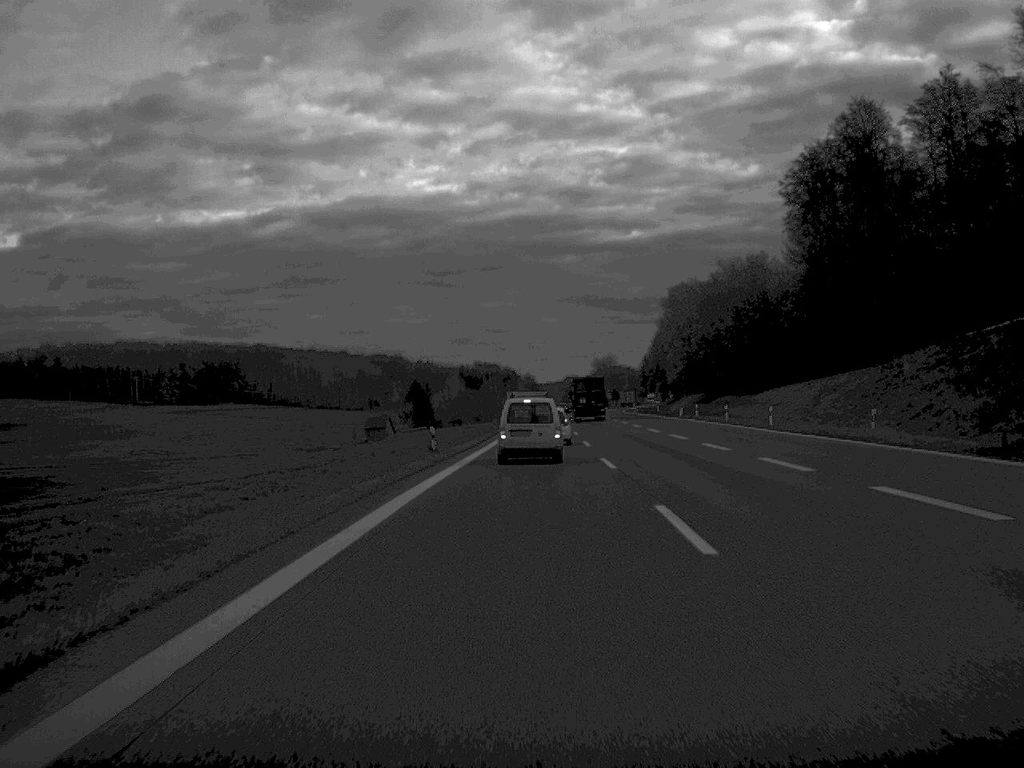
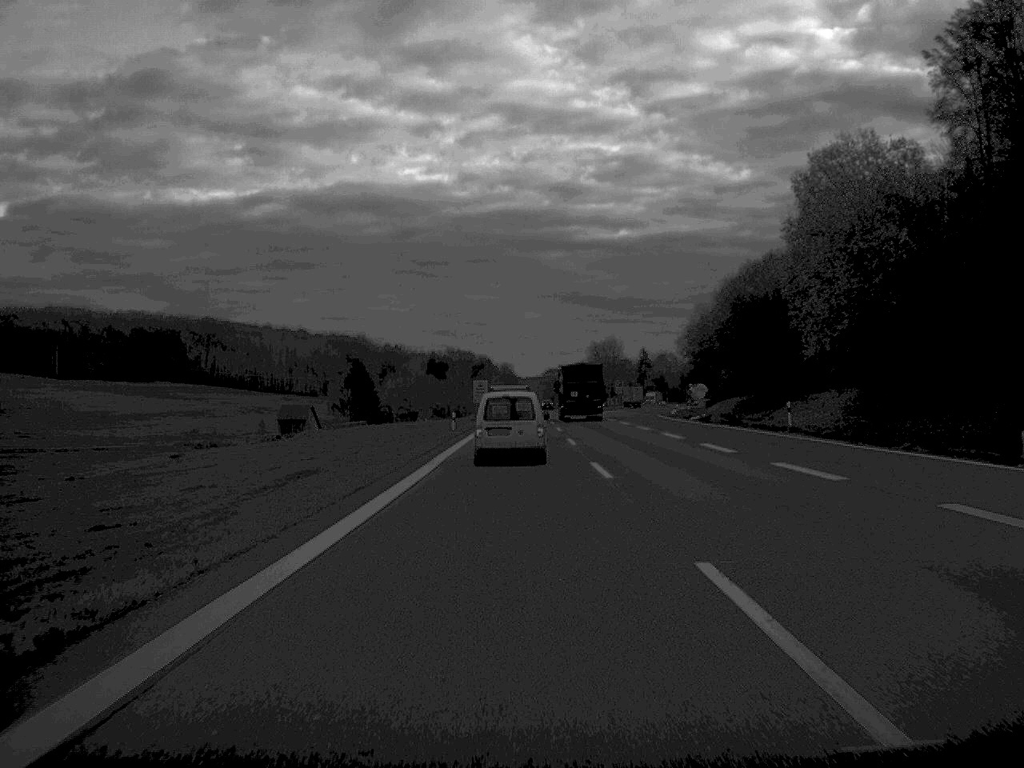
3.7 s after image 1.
(+1.0, +78.2) m; +1°
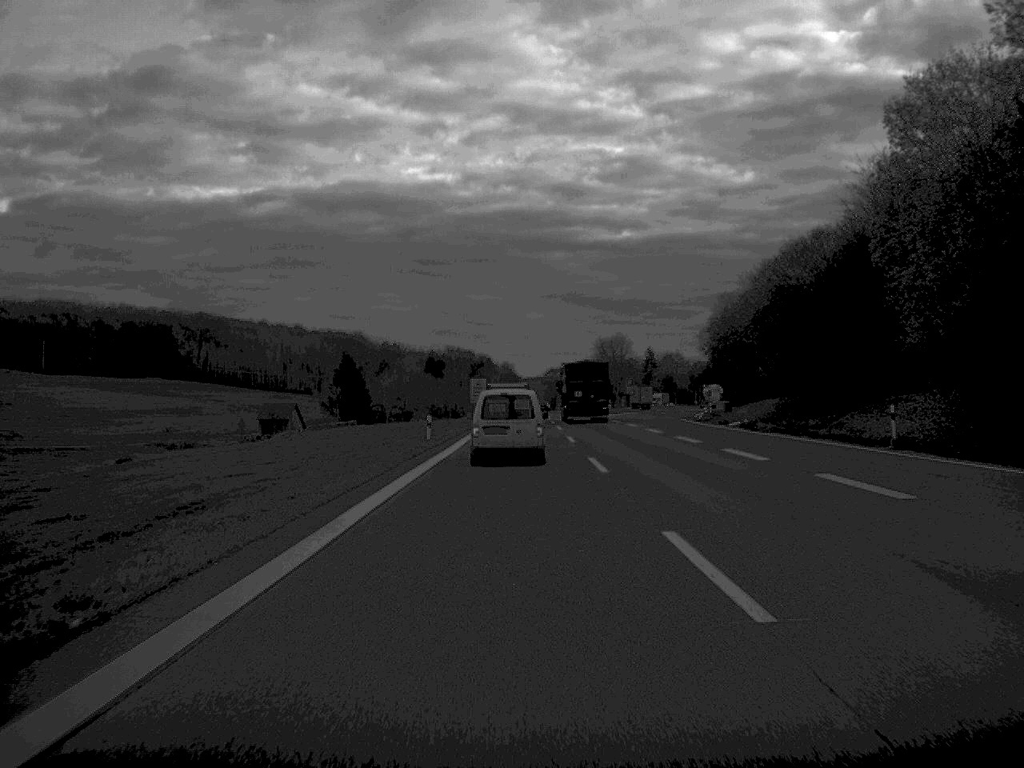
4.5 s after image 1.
(0.0, +16.9) m; 0°
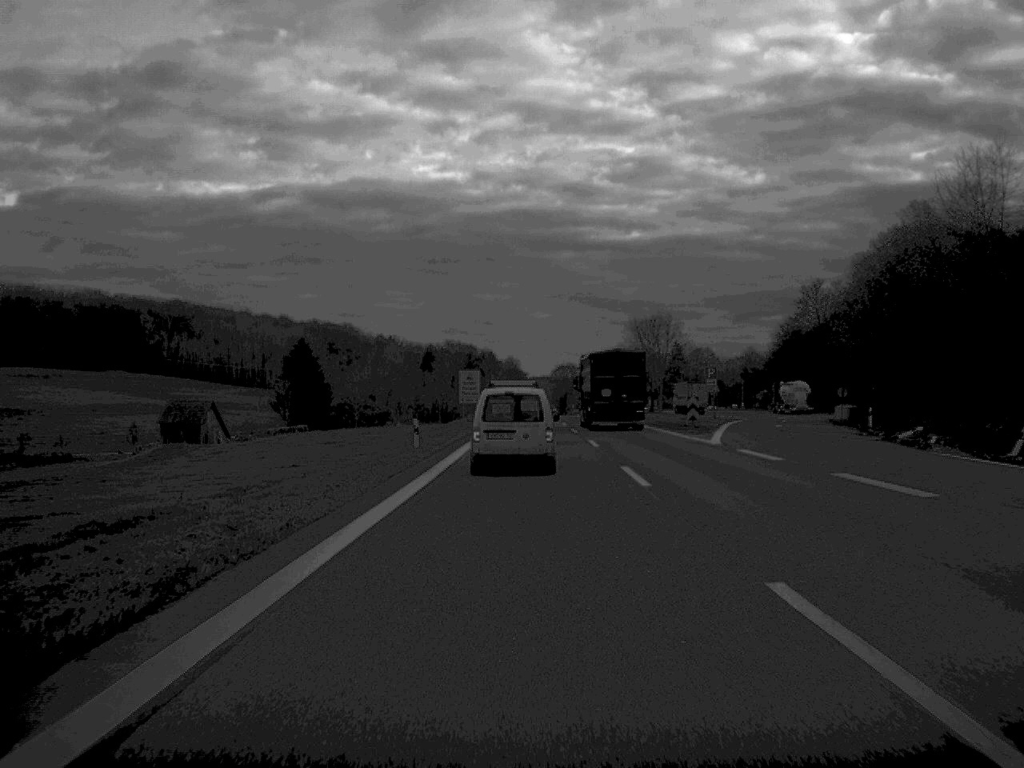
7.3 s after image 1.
(-0.3, +58.6) m; 0°
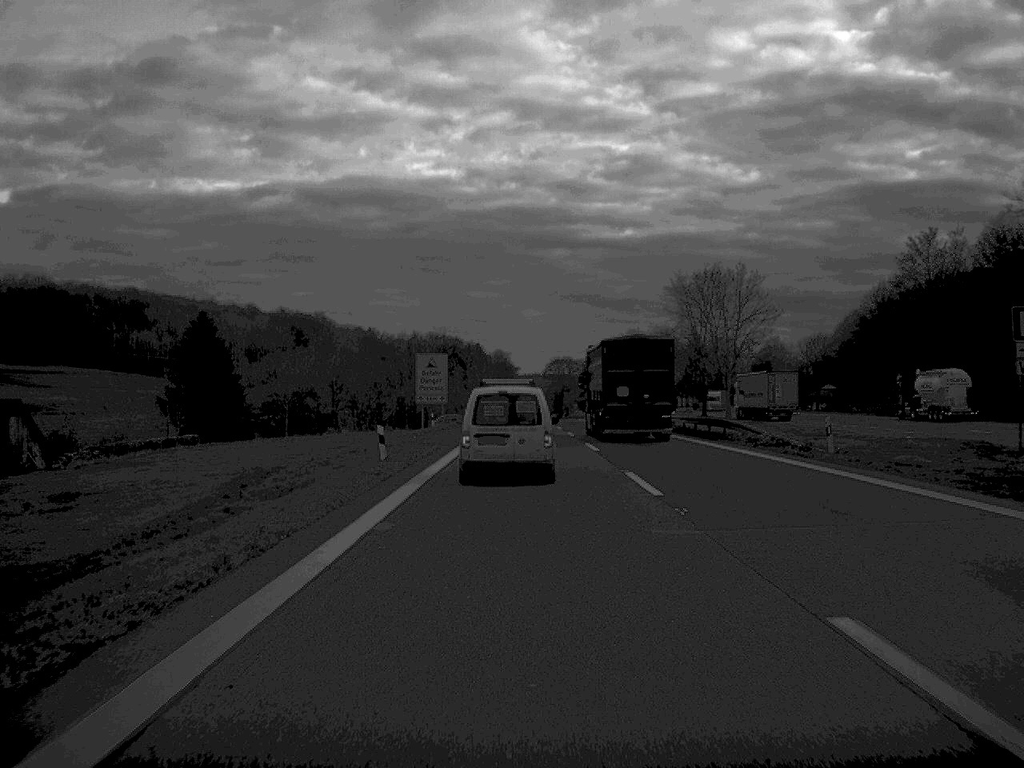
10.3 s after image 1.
(+0.1, +56.6) m; 0°
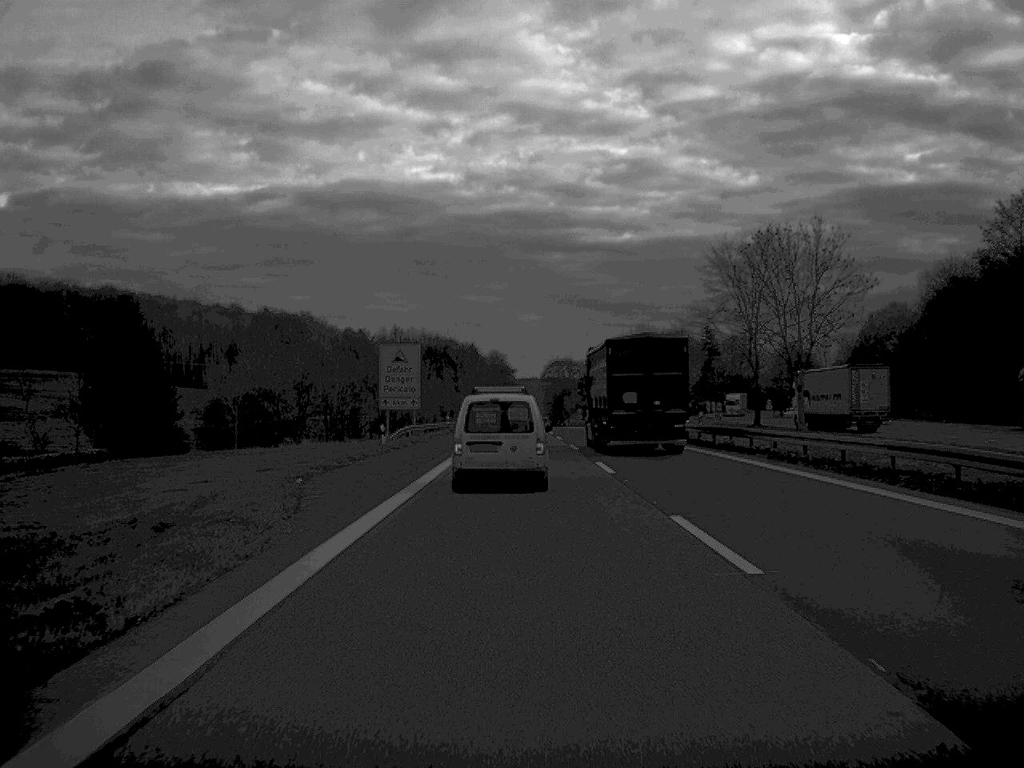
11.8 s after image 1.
(0.0, +26.6) m; 0°
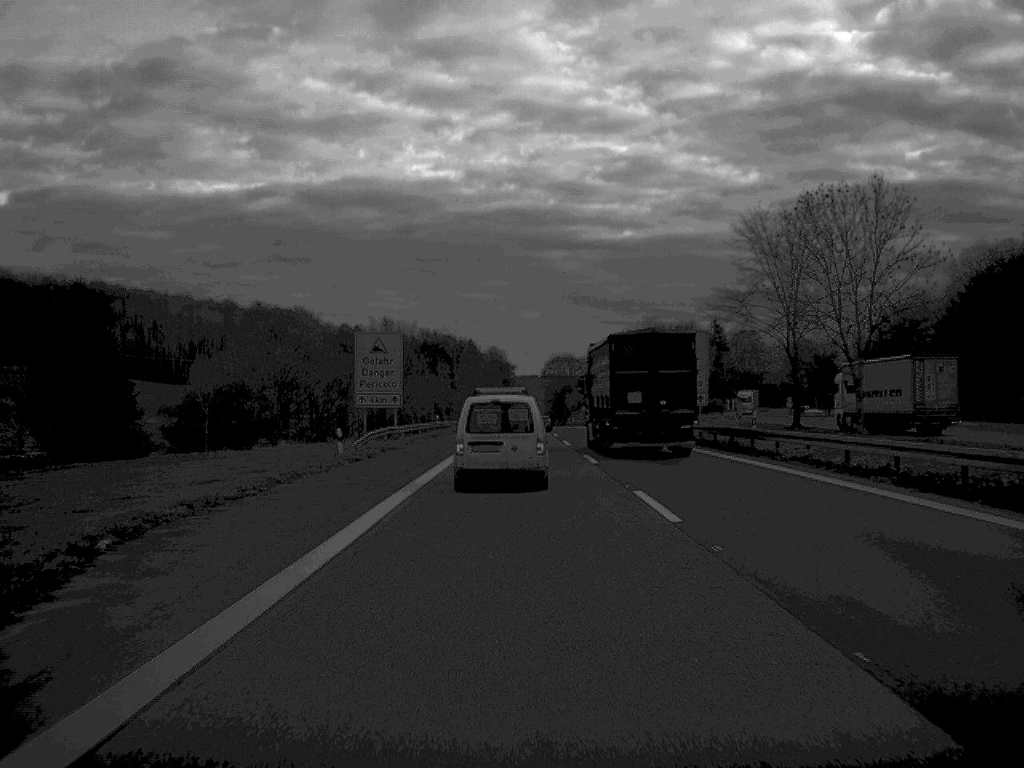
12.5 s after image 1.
(0.0, +12.7) m; 0°
